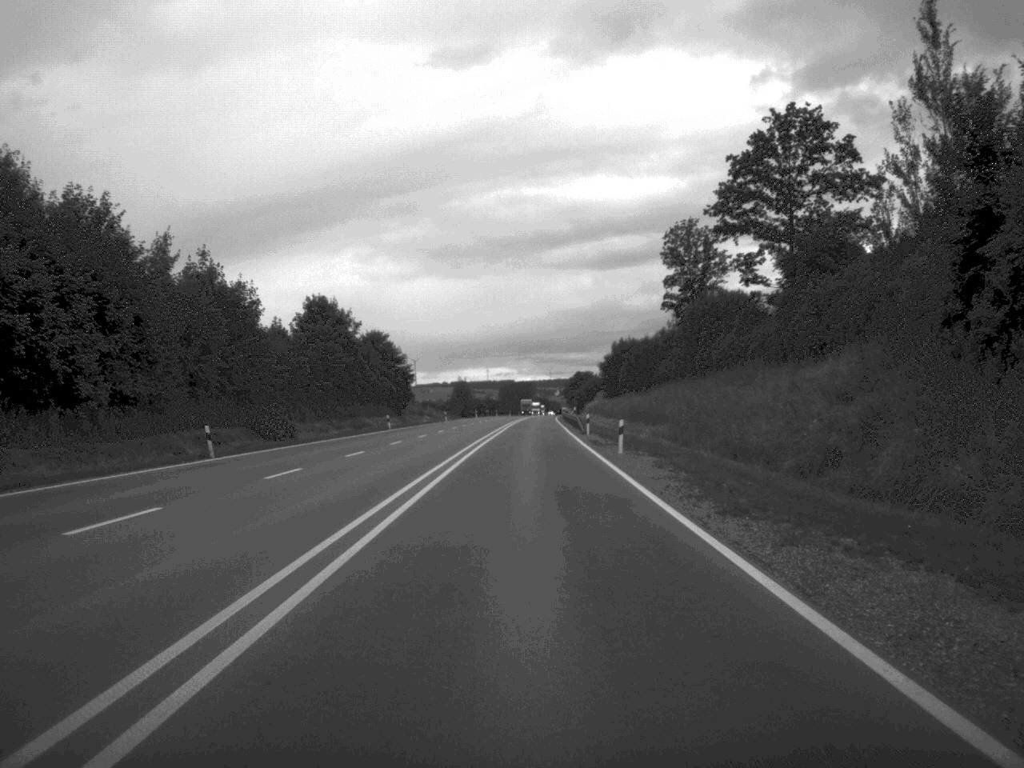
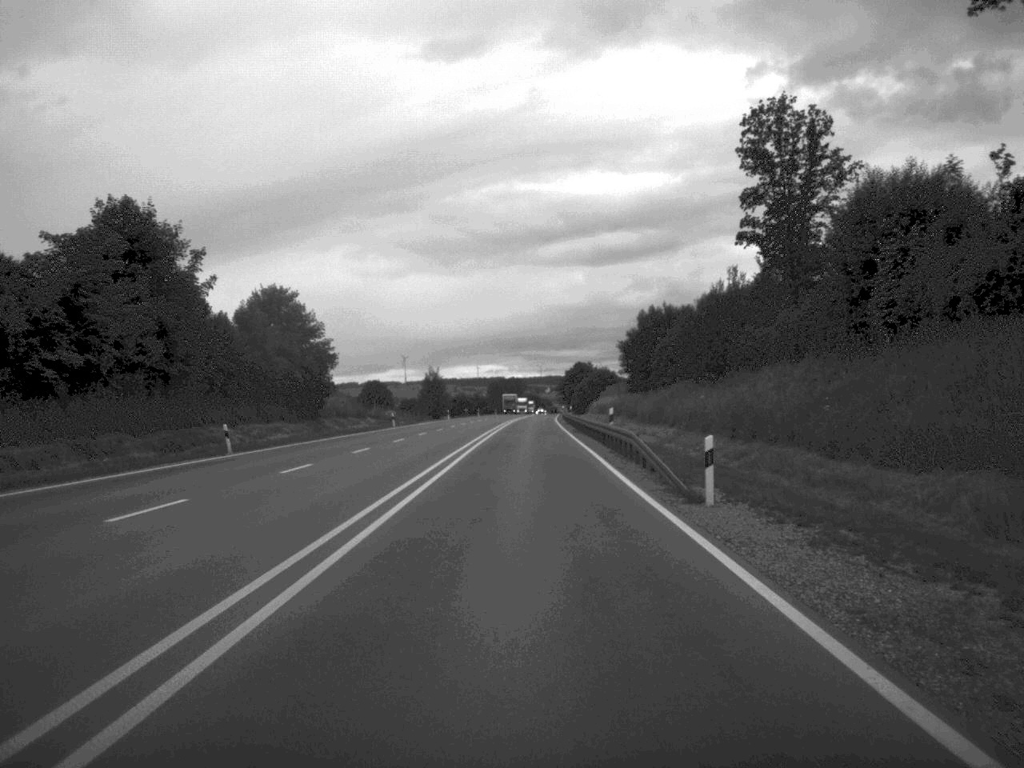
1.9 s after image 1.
(+0.2, +45.4) m; 0°
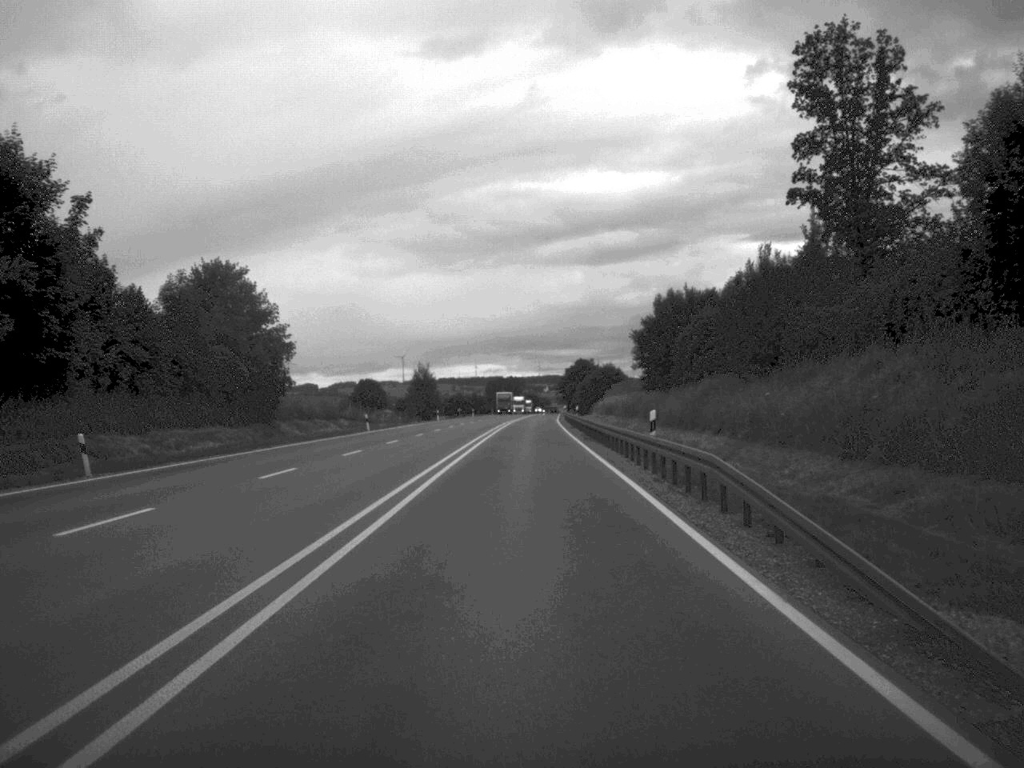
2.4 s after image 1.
(0.0, +14.1) m; 0°
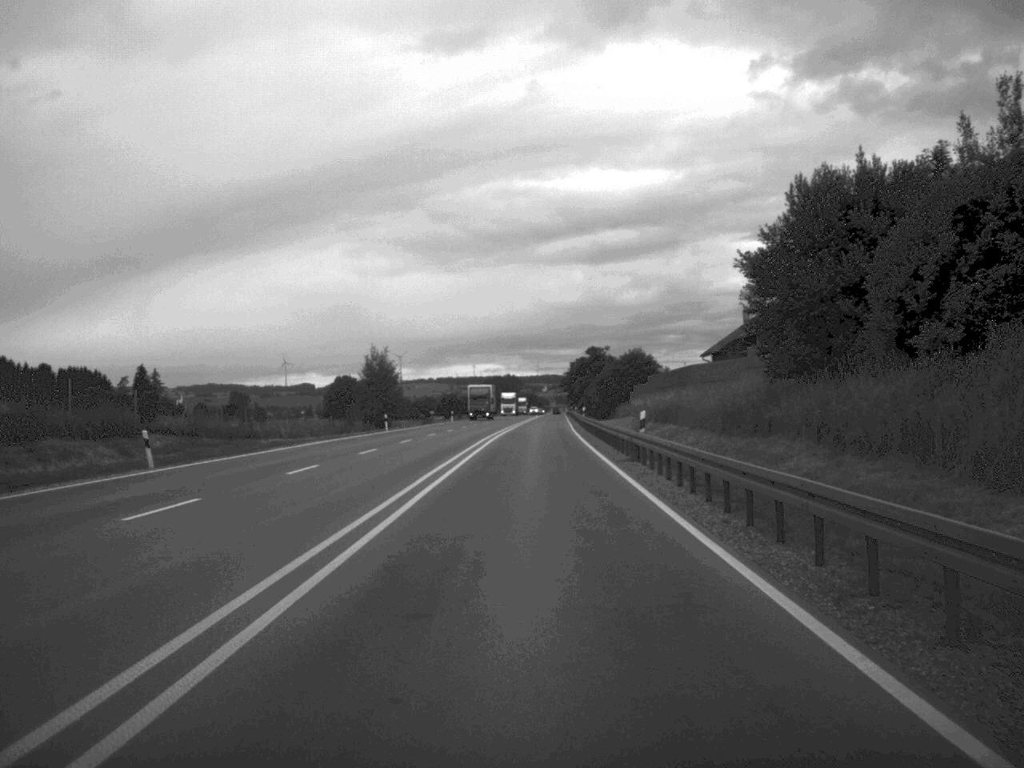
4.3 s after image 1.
(0.0, +45.1) m; 0°
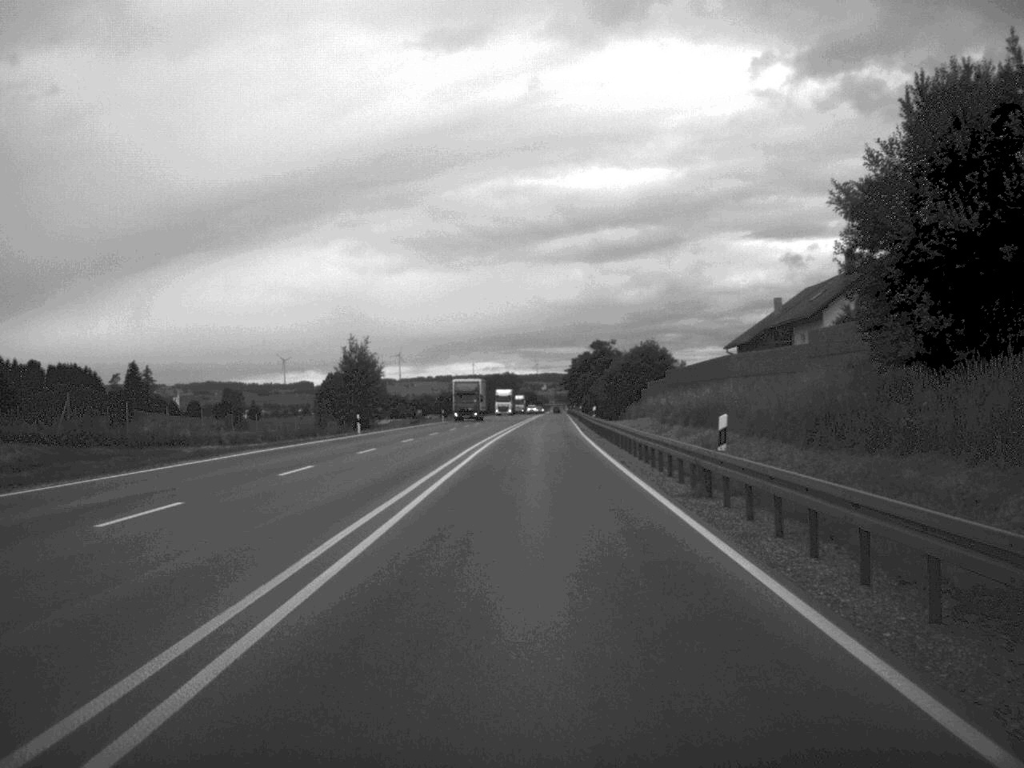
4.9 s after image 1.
(0.0, +13.2) m; 0°
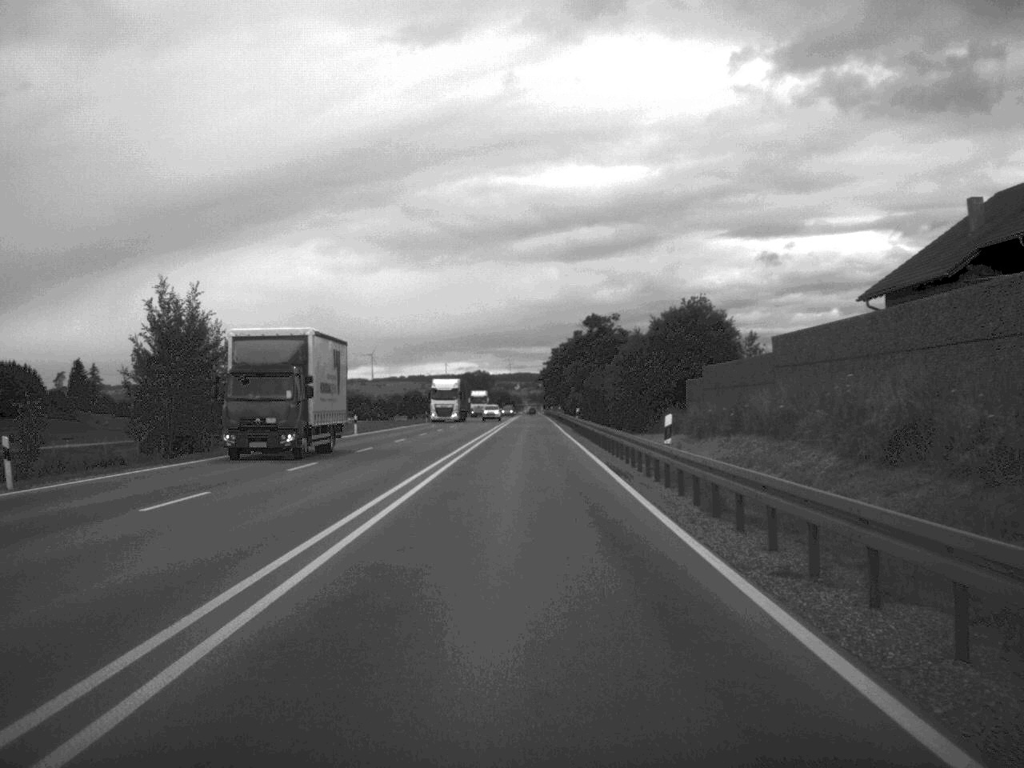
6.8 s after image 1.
(+0.5, +44.7) m; +1°
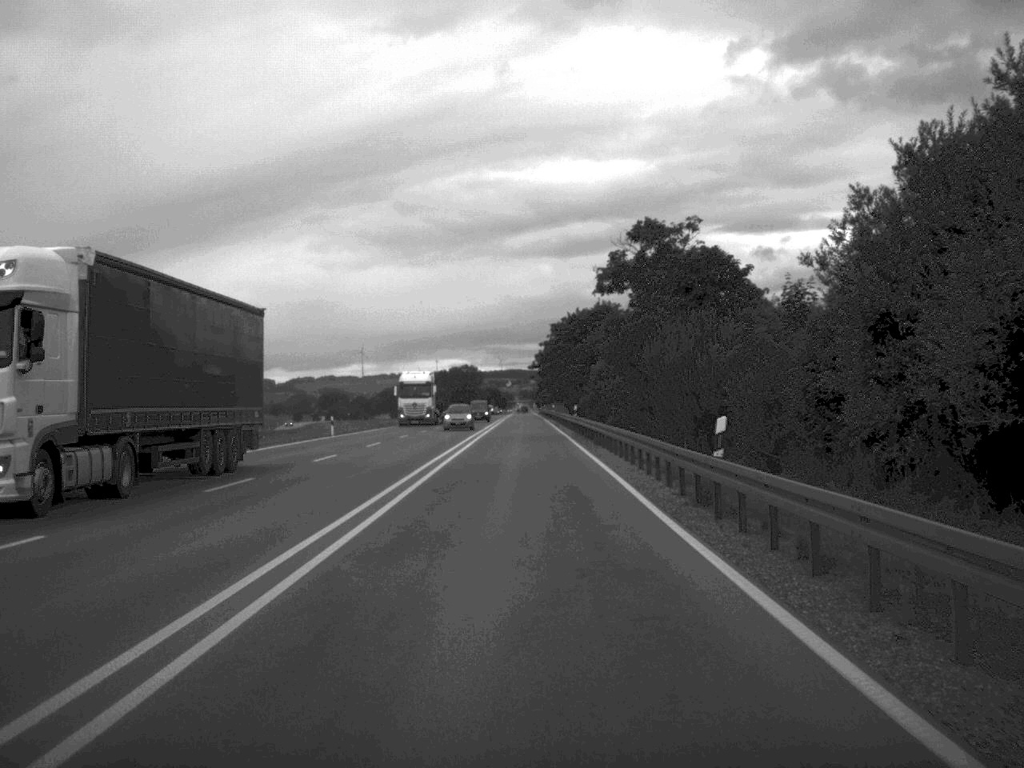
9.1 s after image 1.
(+0.1, +55.3) m; 0°
